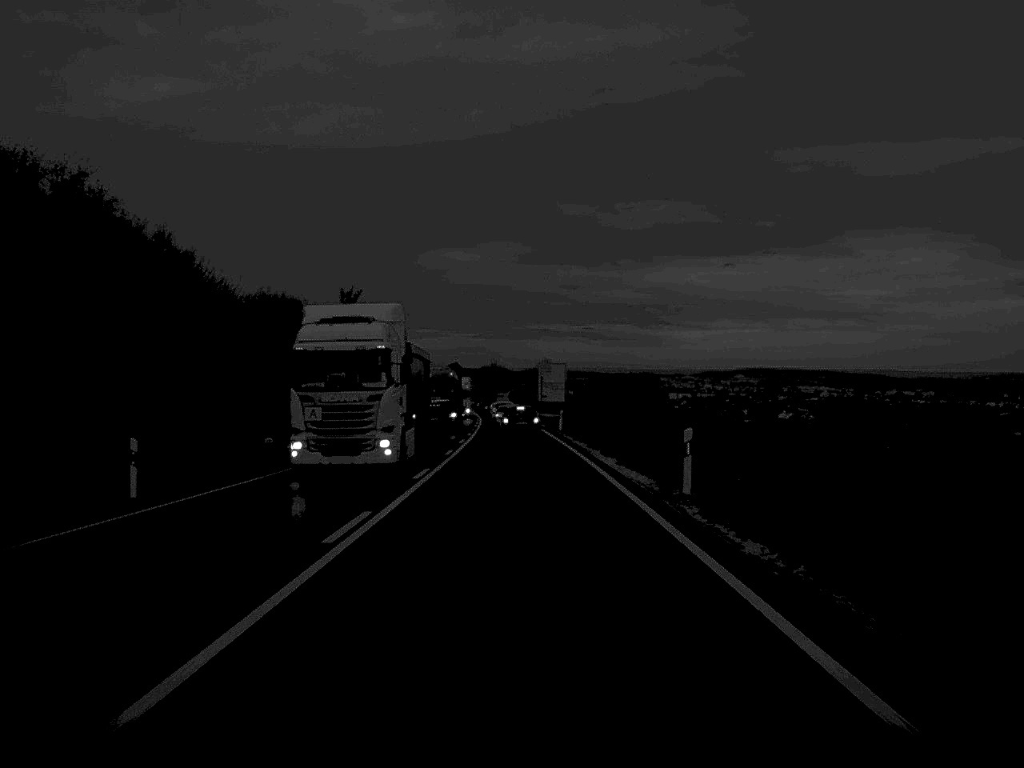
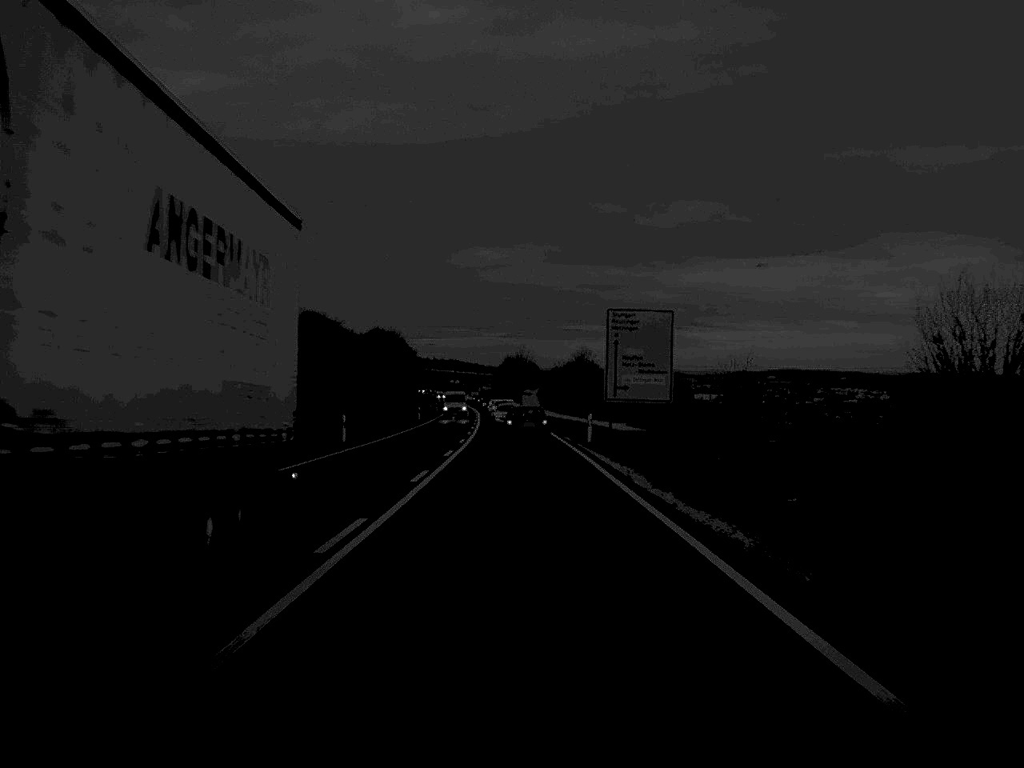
(-0.9, +73.2) m; -1°
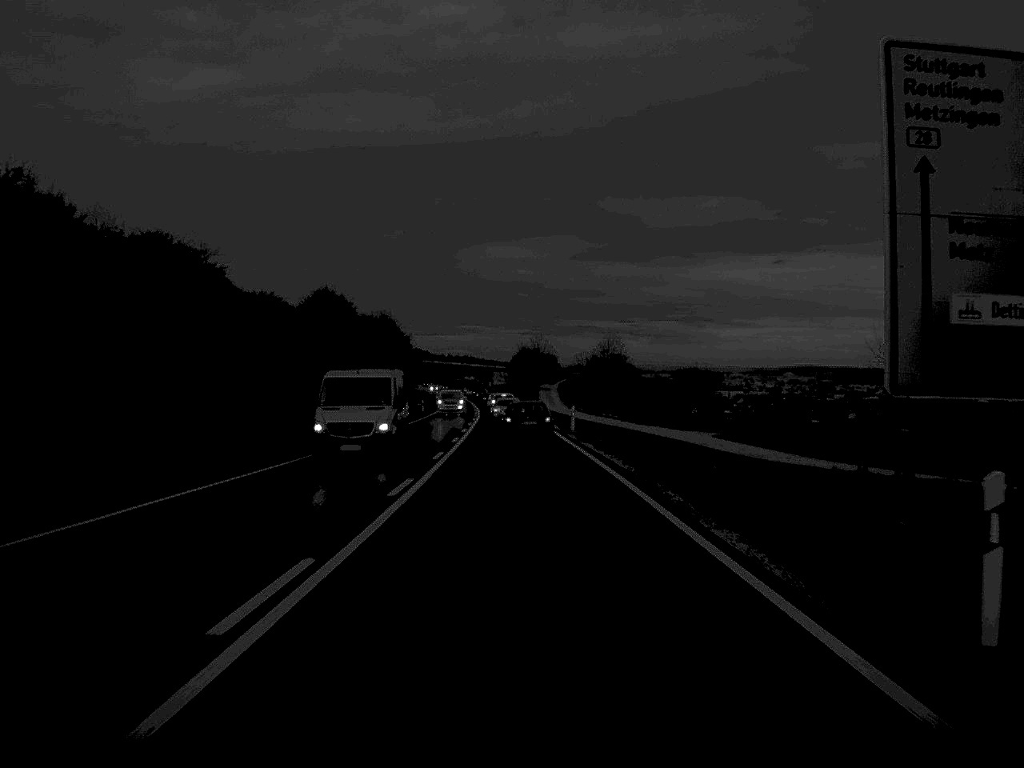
(-0.3, +40.6) m; -1°
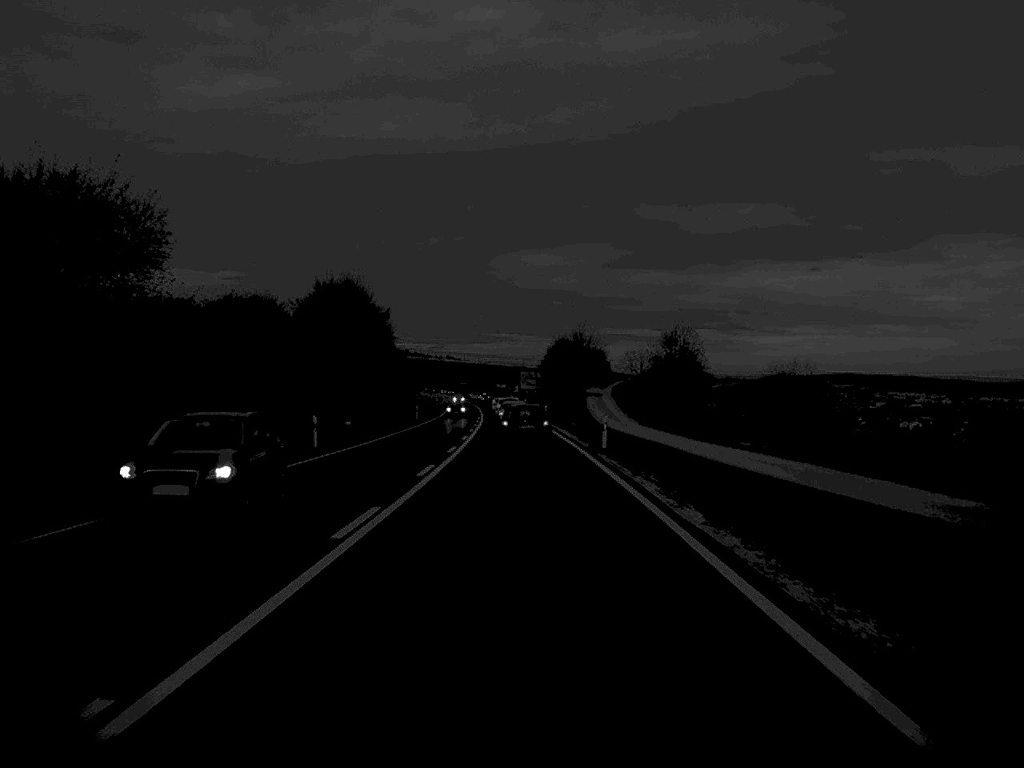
(-0.7, +65.9) m; -1°
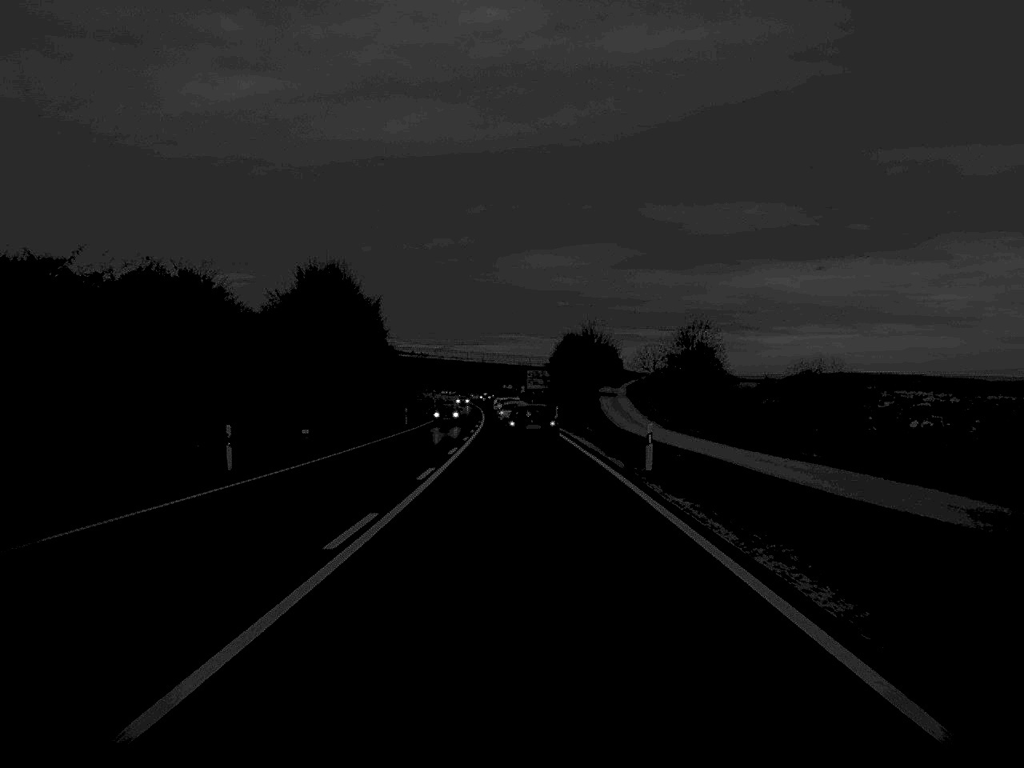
(0.0, +12.9) m; 0°
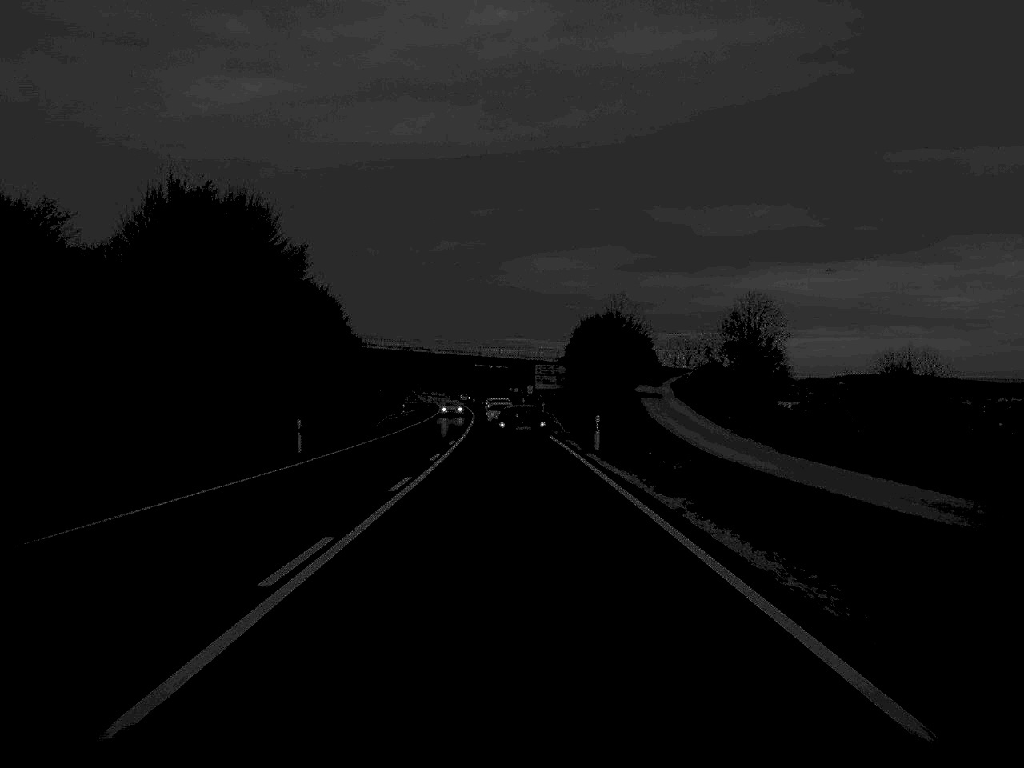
(-0.1, +38.7) m; 0°
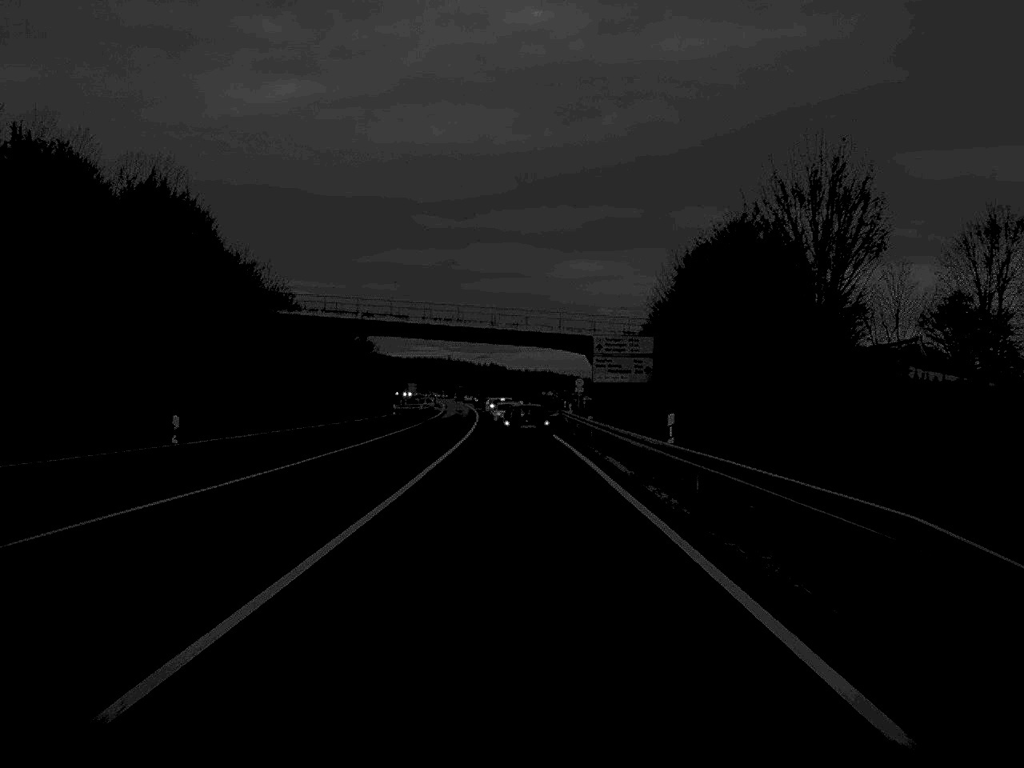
(-0.8, +64.1) m; -1°
